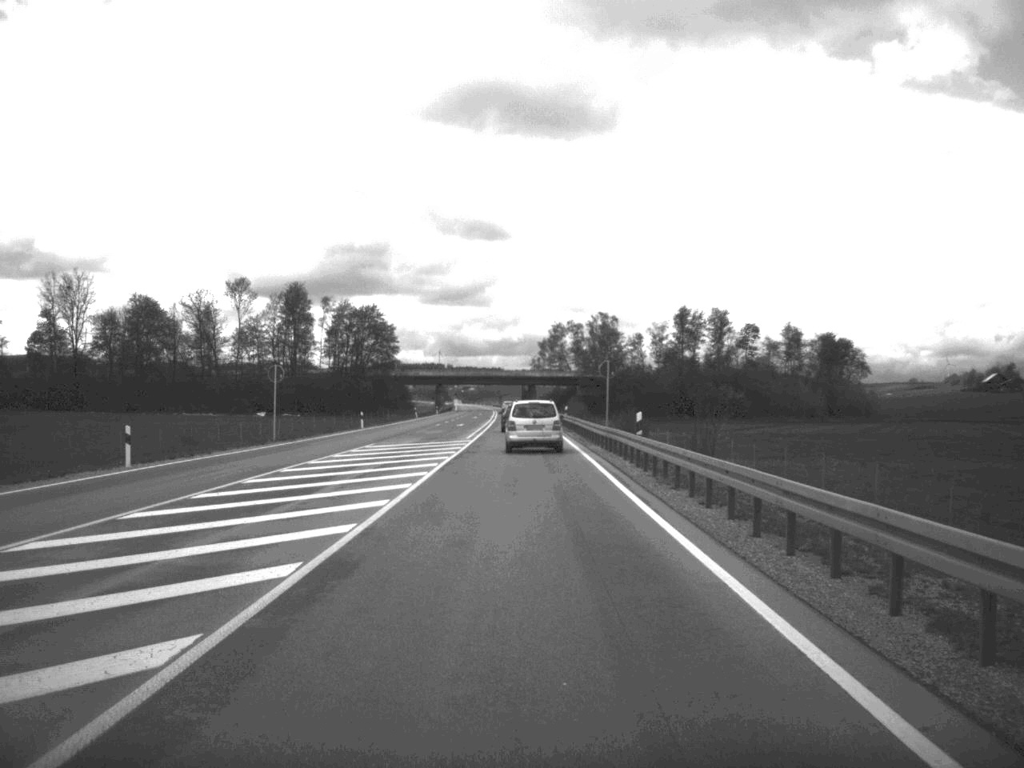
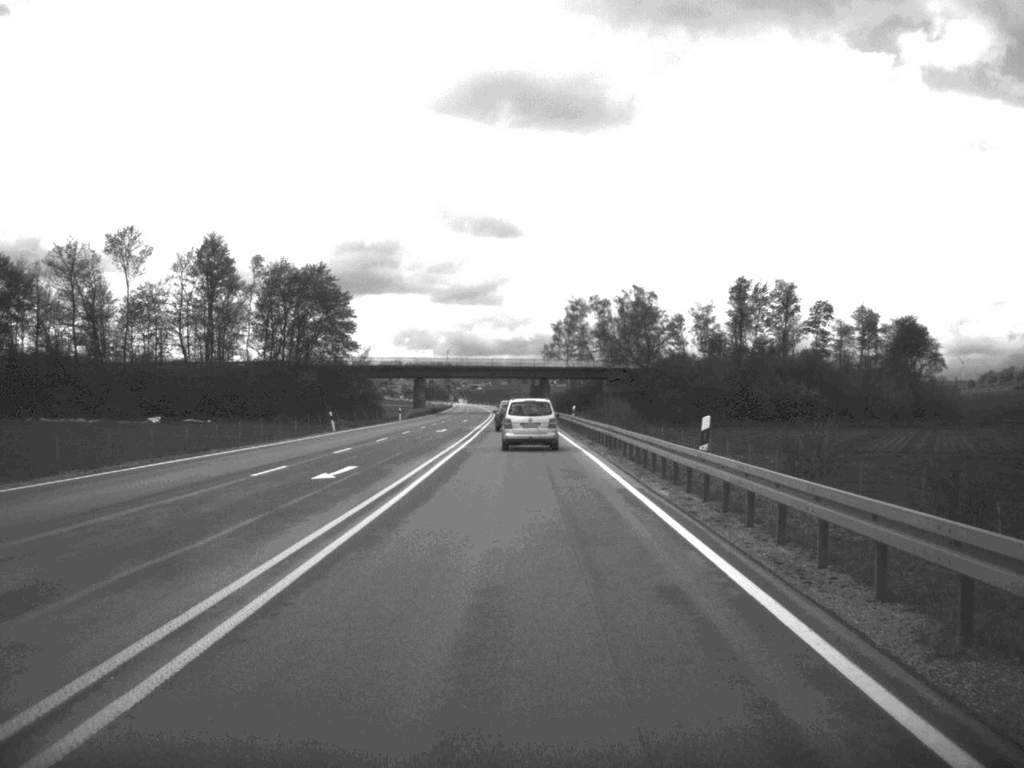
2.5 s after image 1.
(-0.2, +60.6) m; -1°
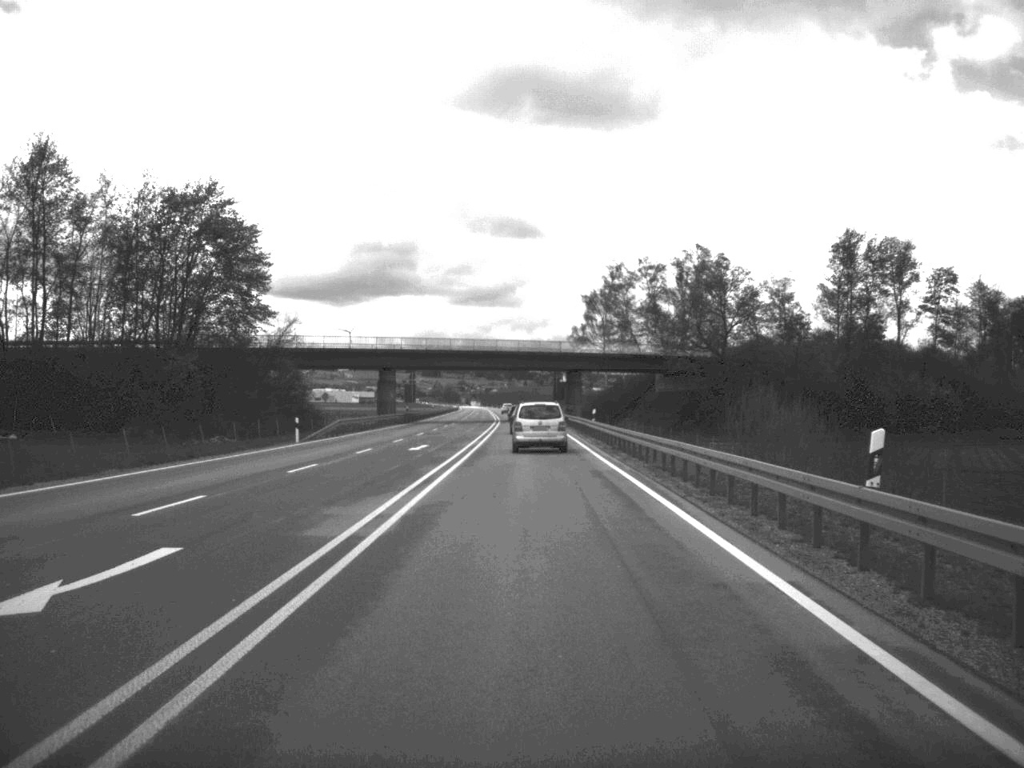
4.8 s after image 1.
(-0.5, +57.3) m; -1°
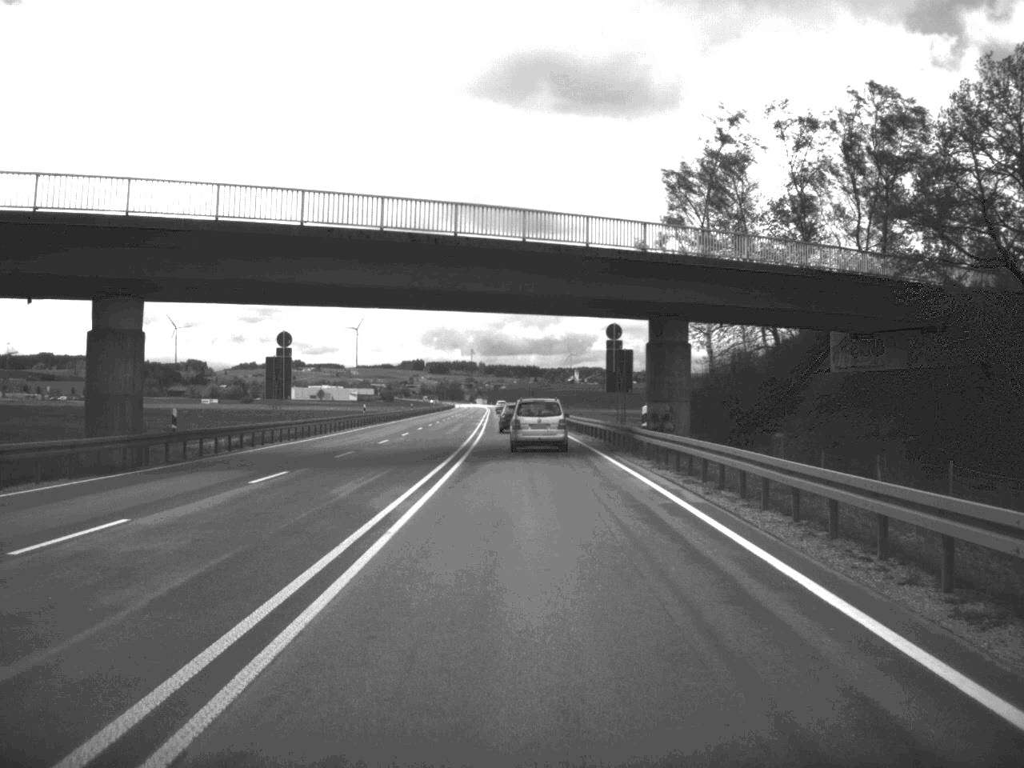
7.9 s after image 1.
(-0.4, +76.7) m; -1°
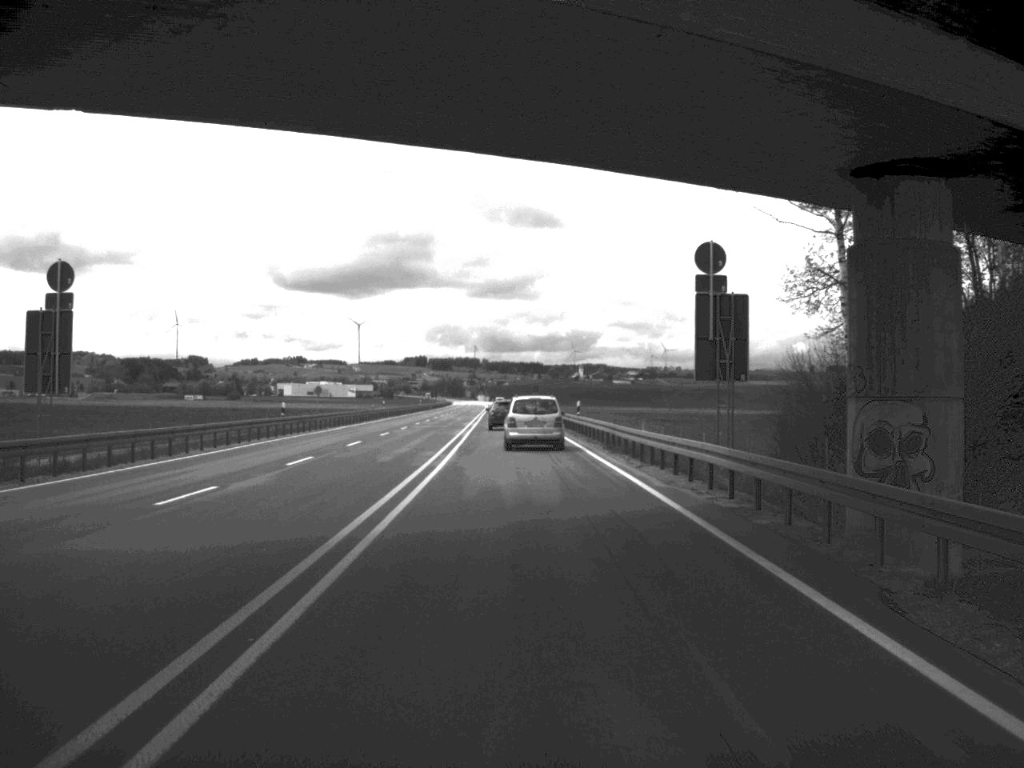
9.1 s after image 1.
(-0.1, +29.9) m; 0°
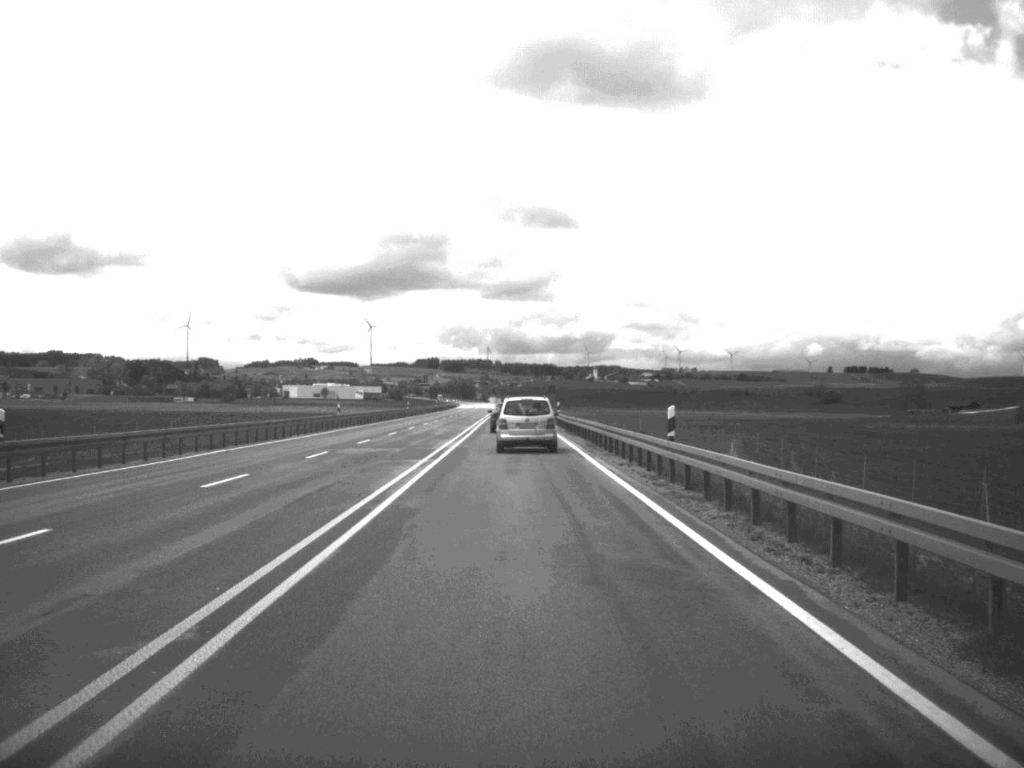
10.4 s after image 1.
(-0.1, +31.7) m; -1°
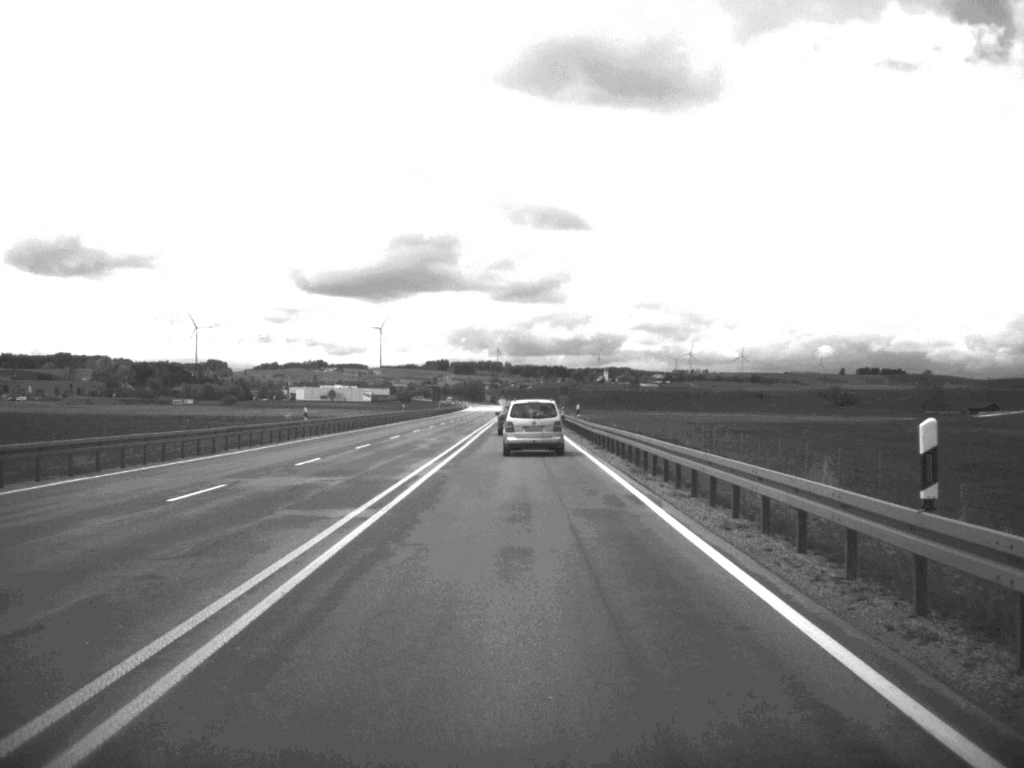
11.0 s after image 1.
(-0.1, +14.5) m; 0°
